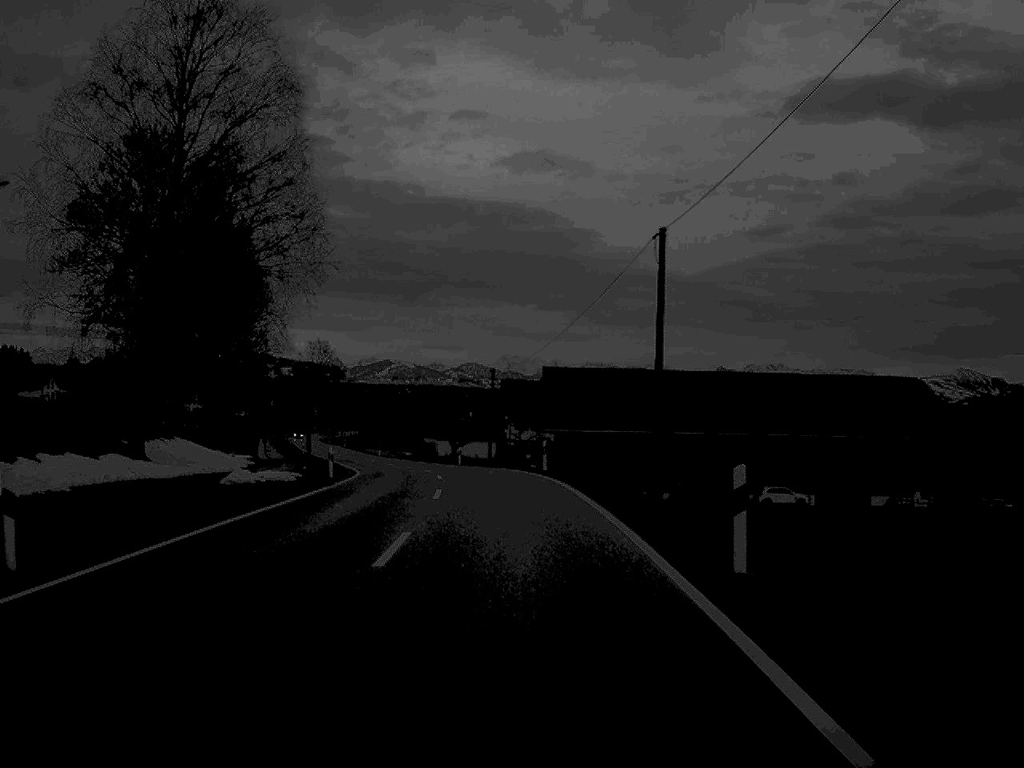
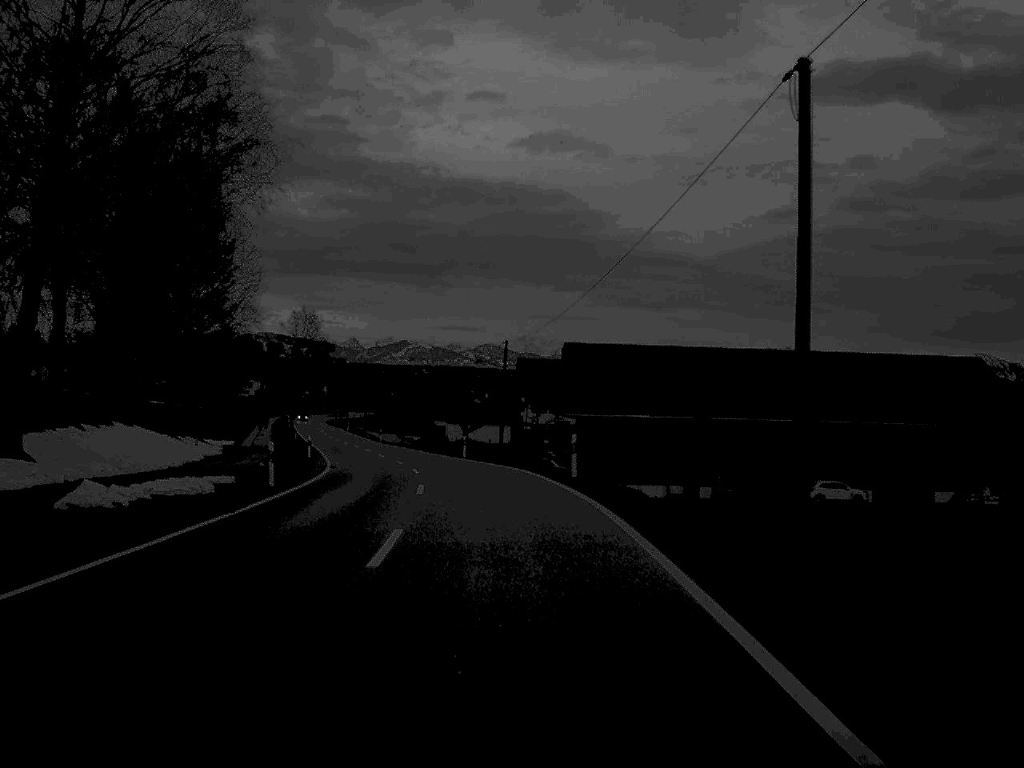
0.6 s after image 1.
(-0.1, +12.5) m; -1°
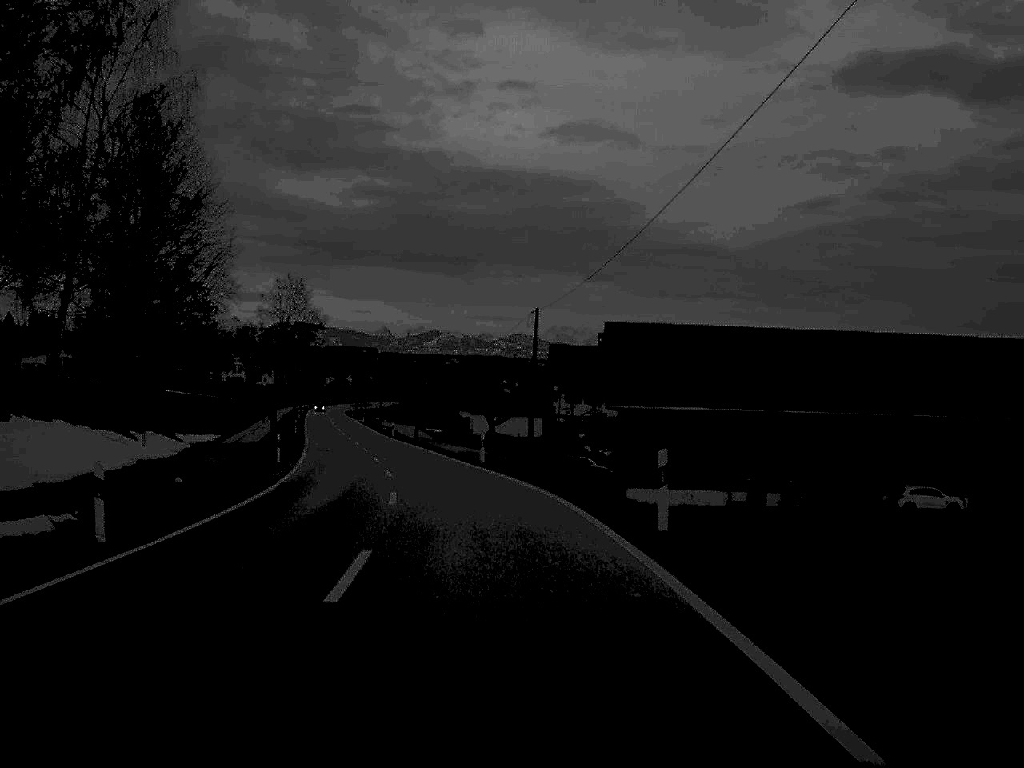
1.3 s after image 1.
(-0.2, +14.0) m; -1°
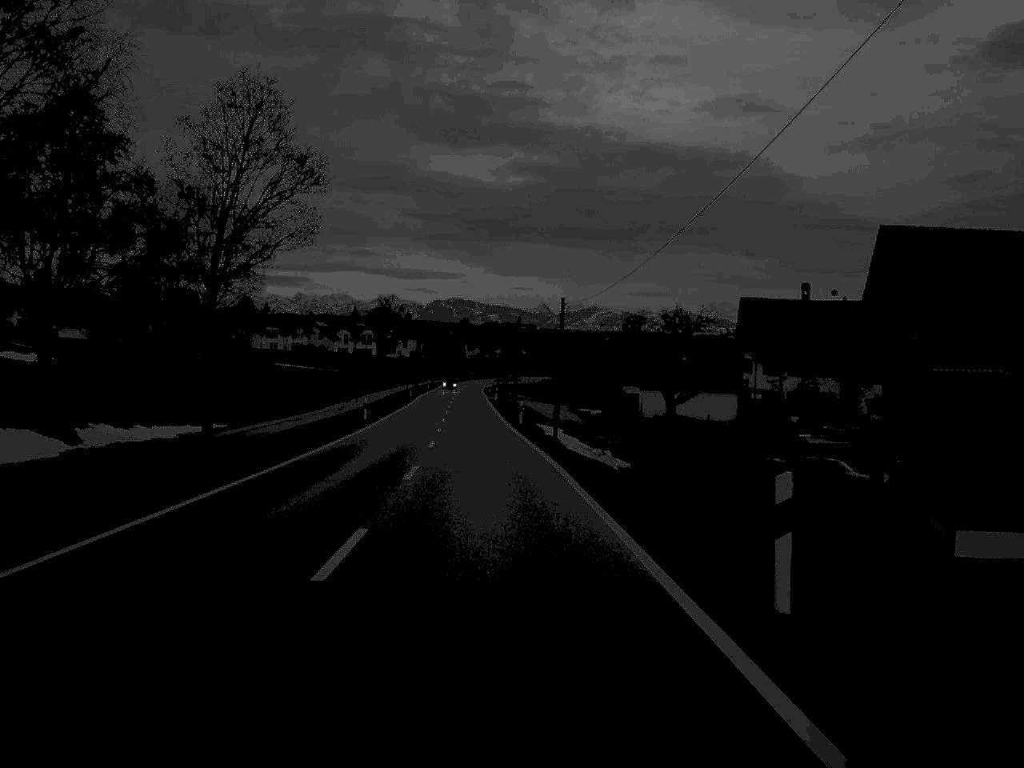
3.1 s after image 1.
(-2.1, +35.4) m; -7°
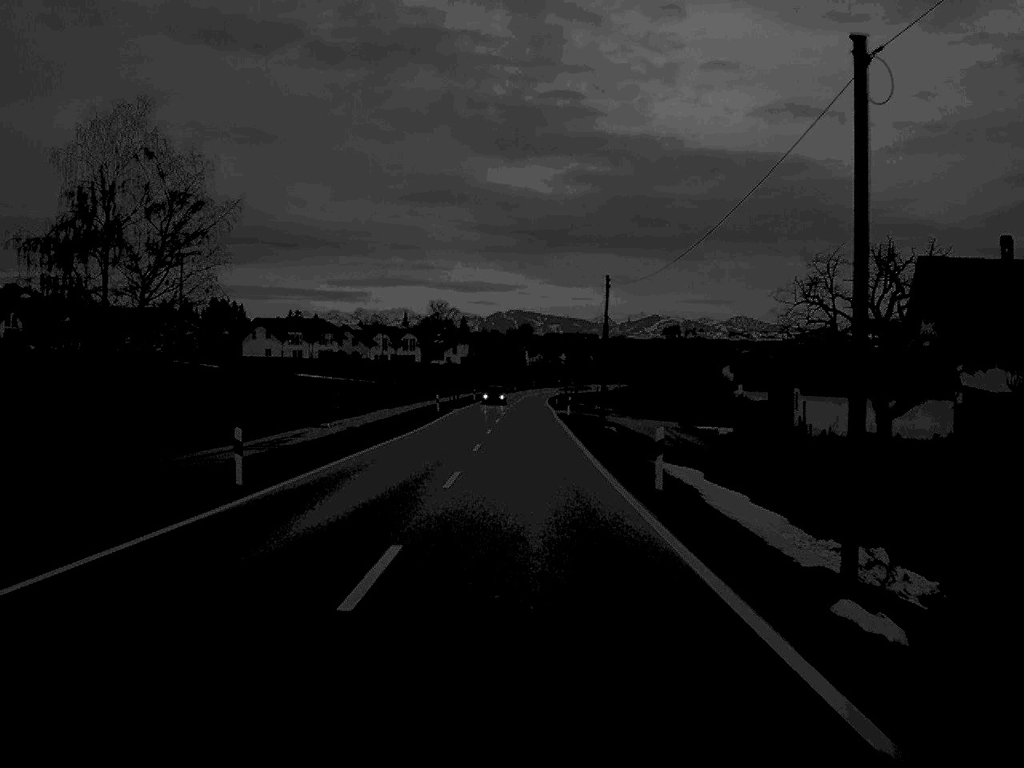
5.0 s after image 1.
(-1.2, +37.4) m; -3°
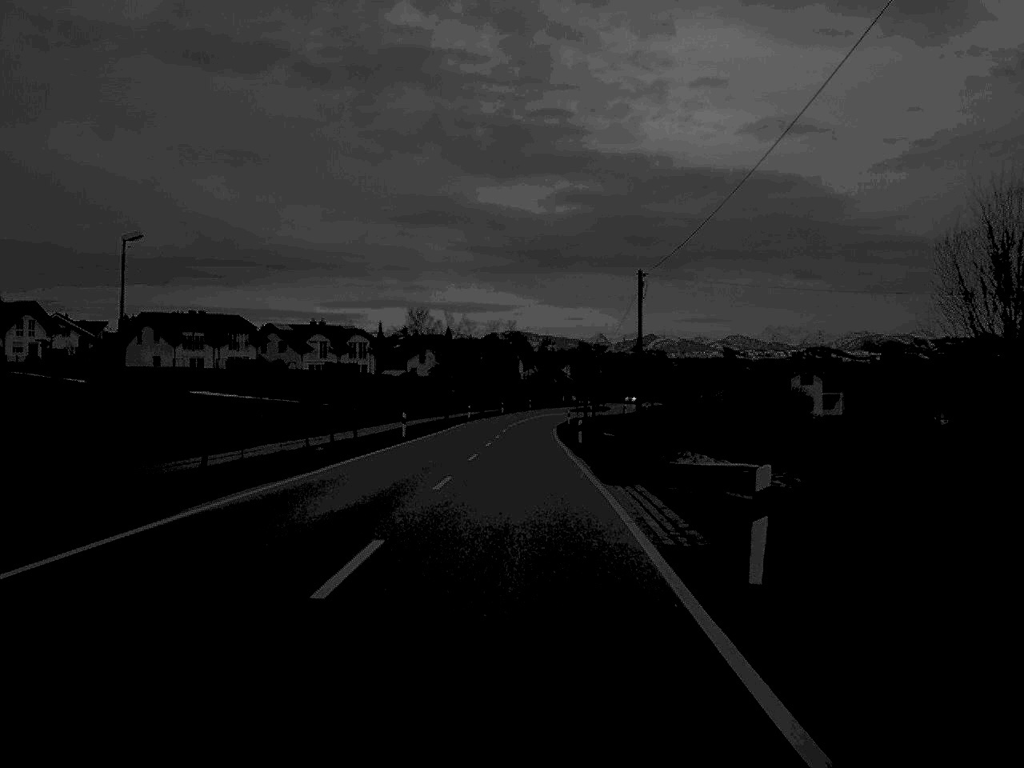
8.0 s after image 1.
(+0.4, +59.2) m; 0°
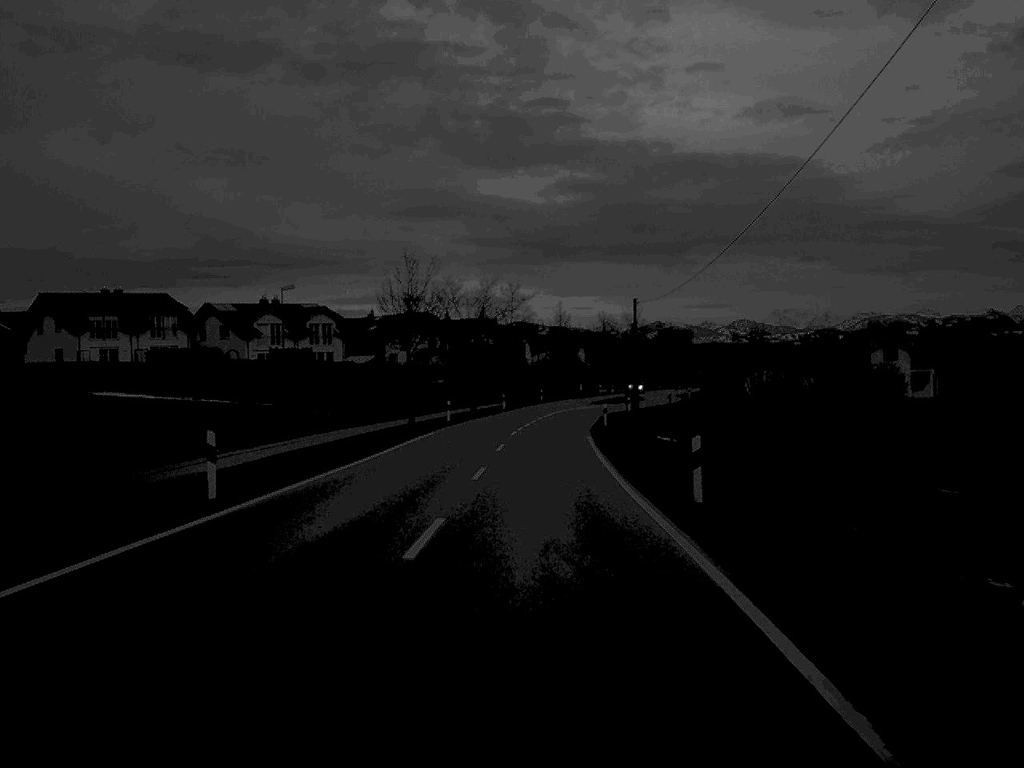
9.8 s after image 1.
(-0.2, +33.2) m; 0°
